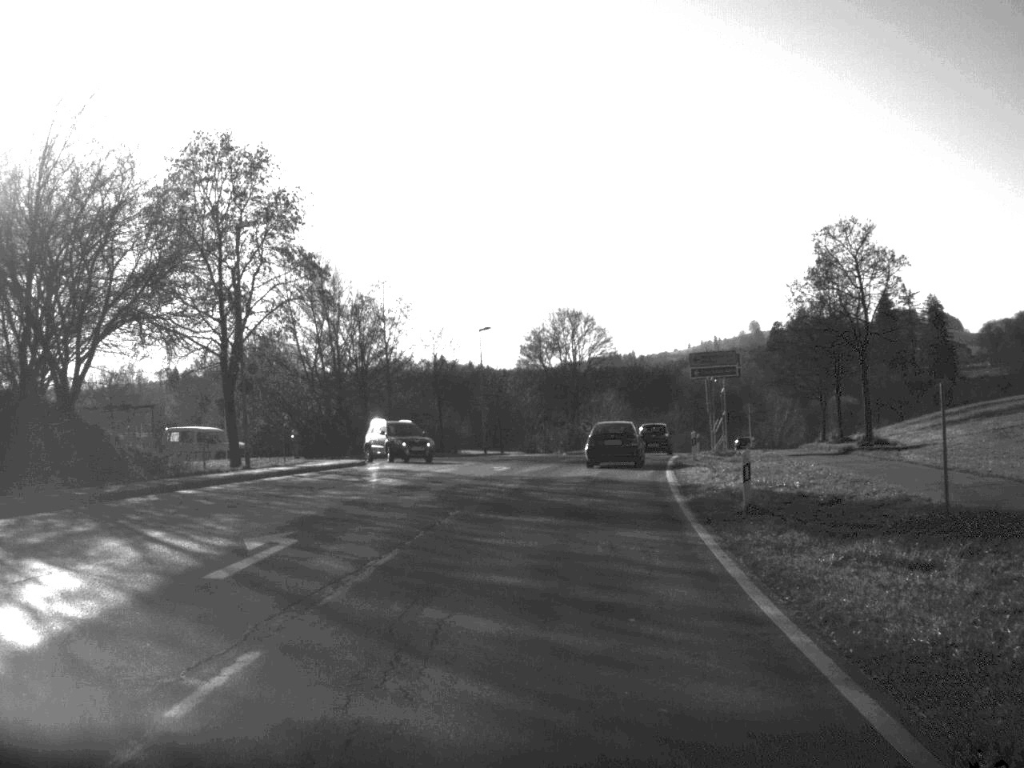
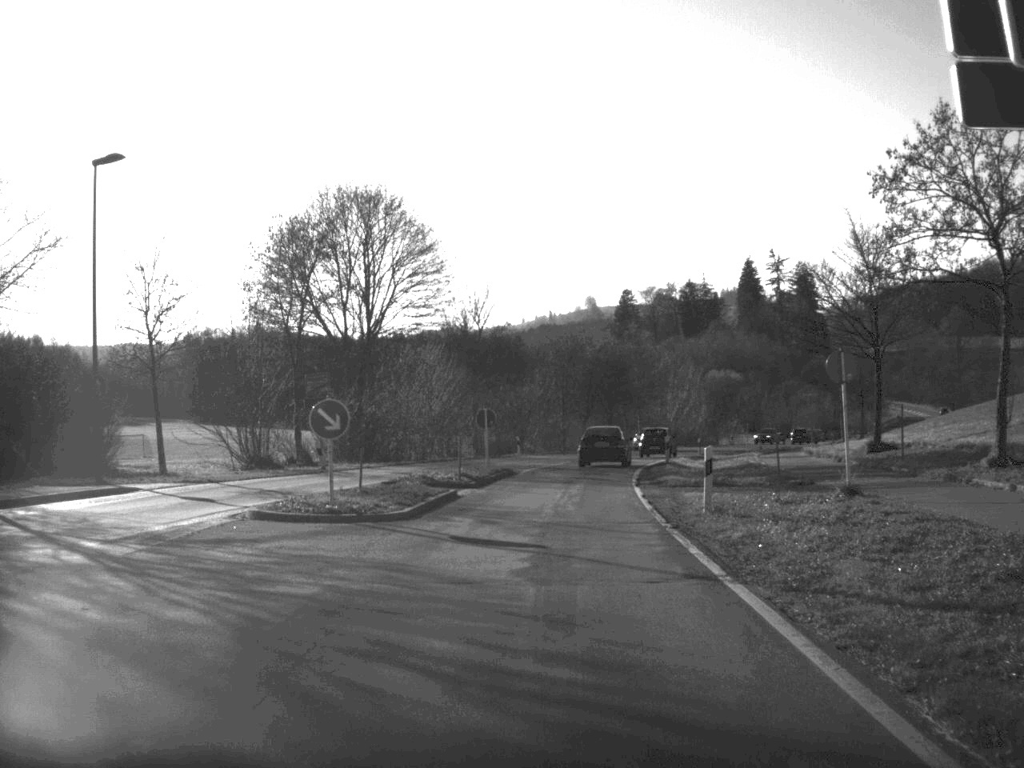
(+3.4, +47.6) m; +7°
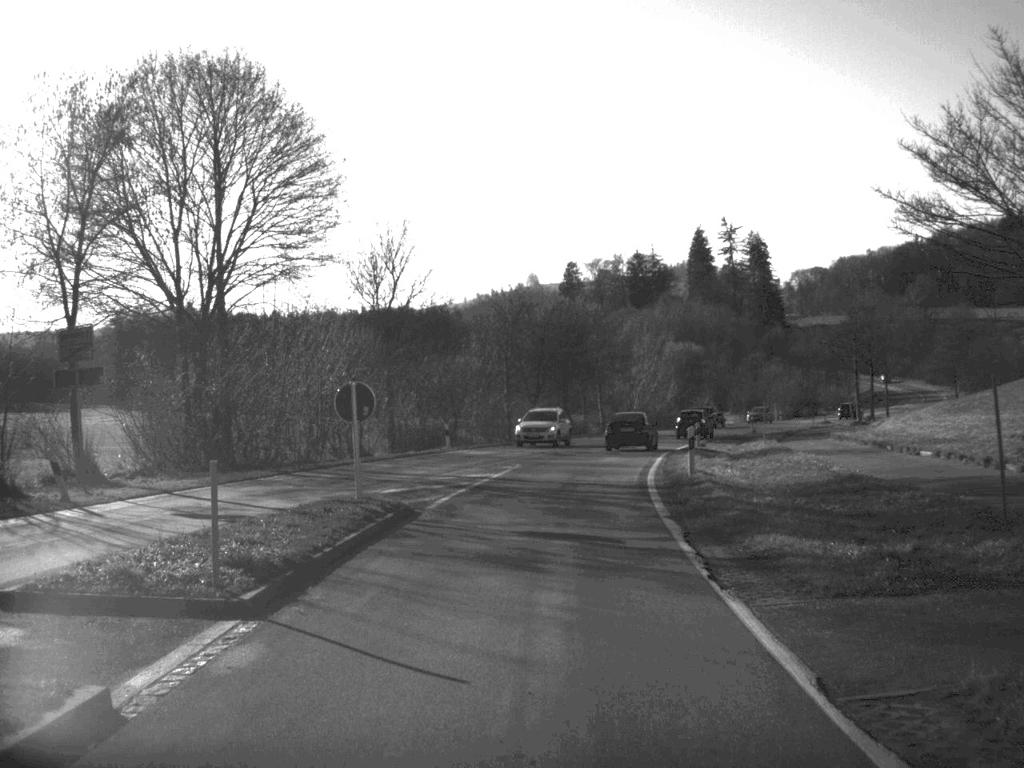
(+0.4, +18.9) m; +2°
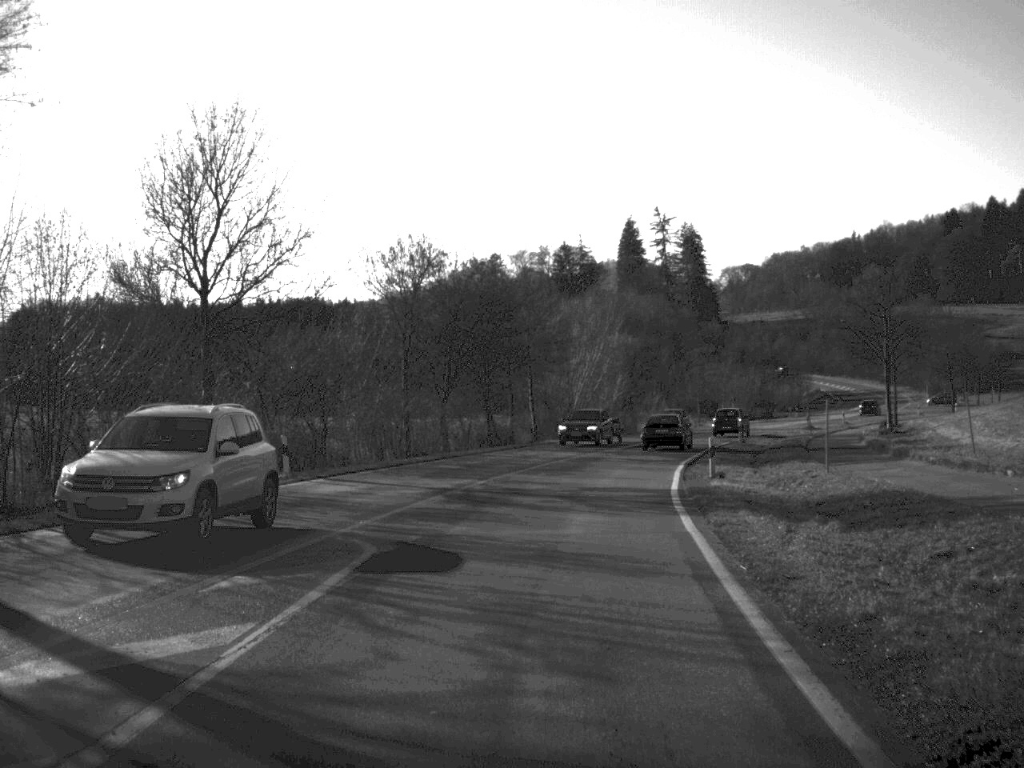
(+0.6, +20.5) m; +4°
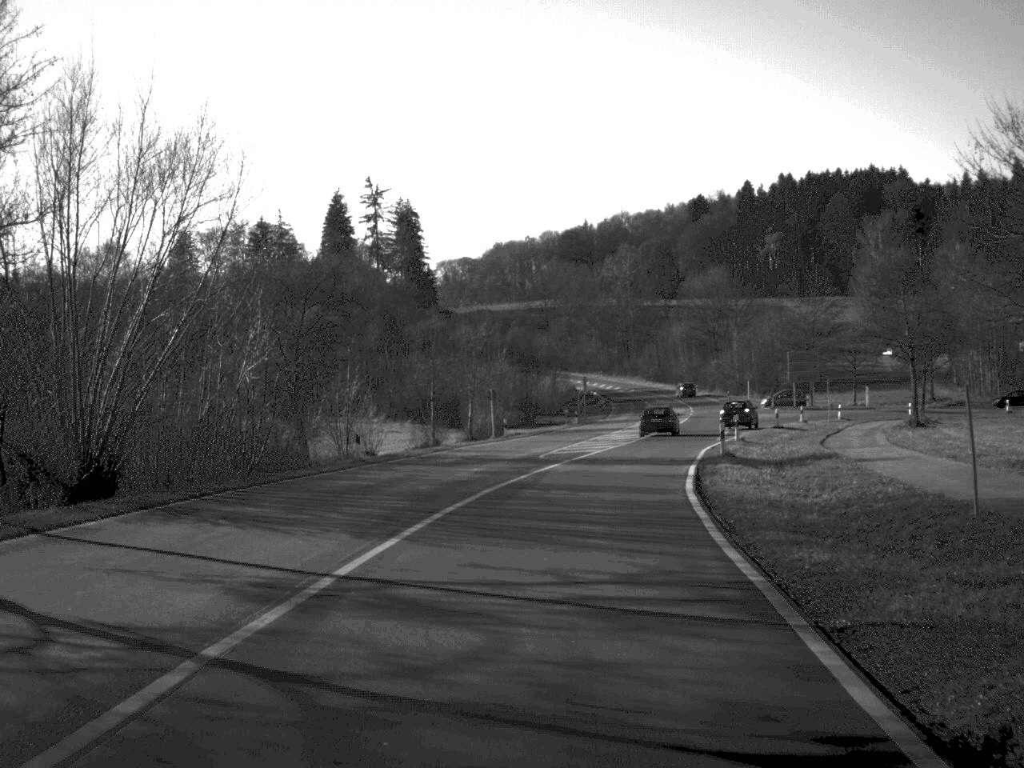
(+5.4, +51.2) m; +13°
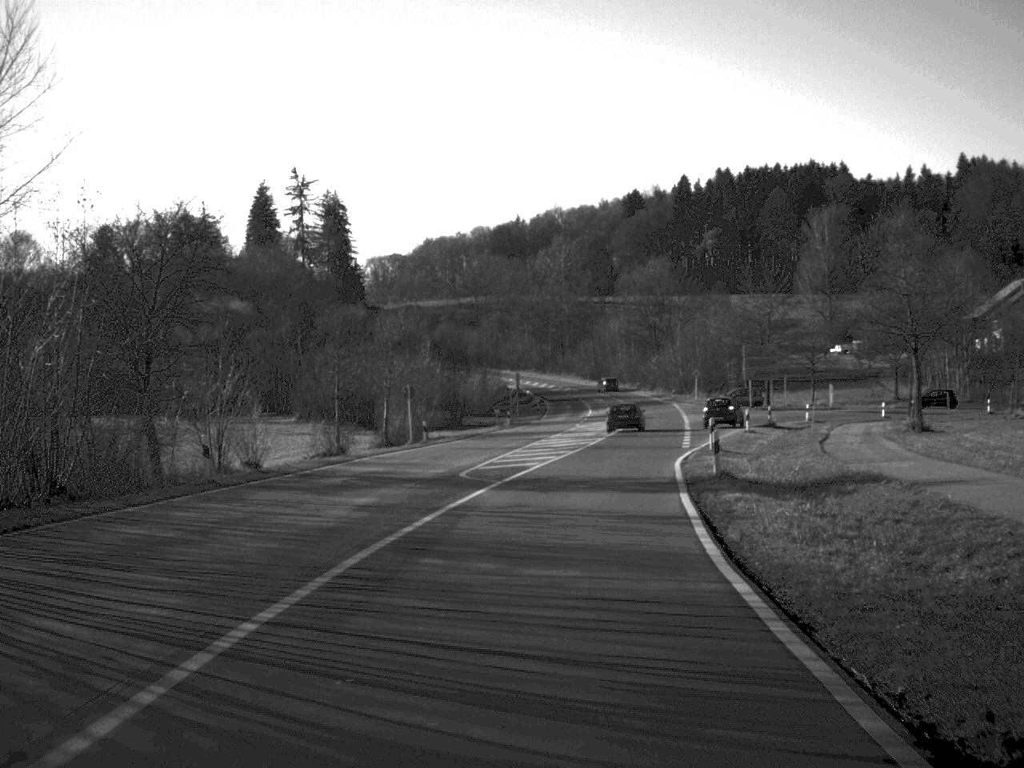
(+0.3, +10.2) m; +3°
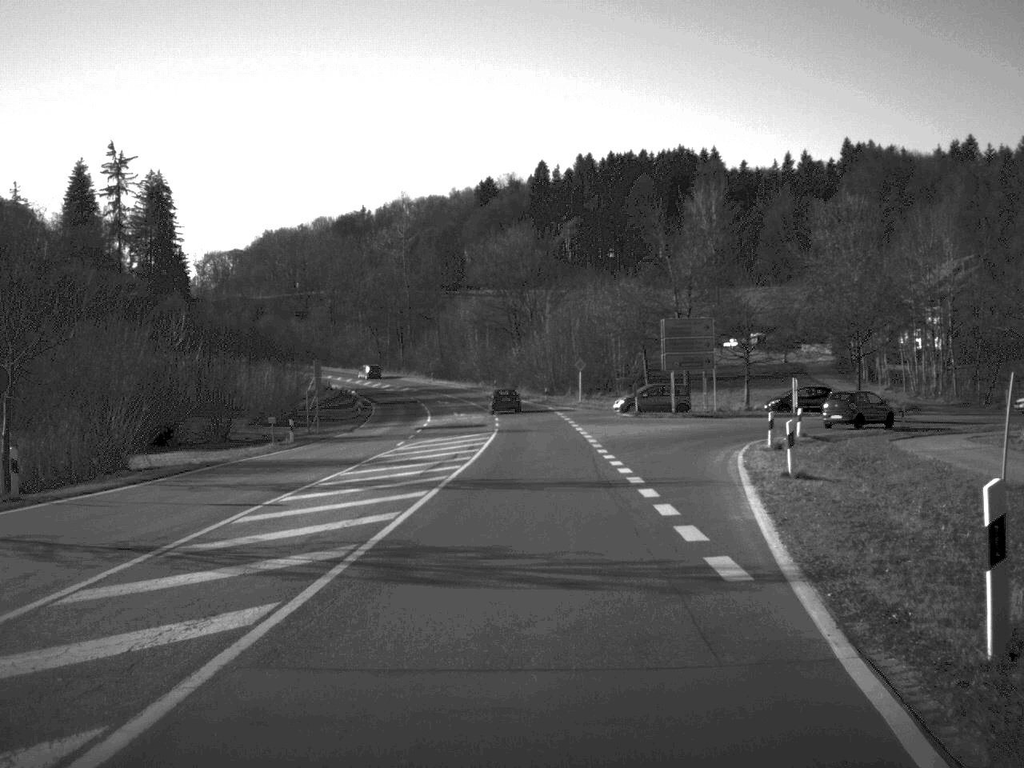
(+2.1, +32.4) m; +6°
